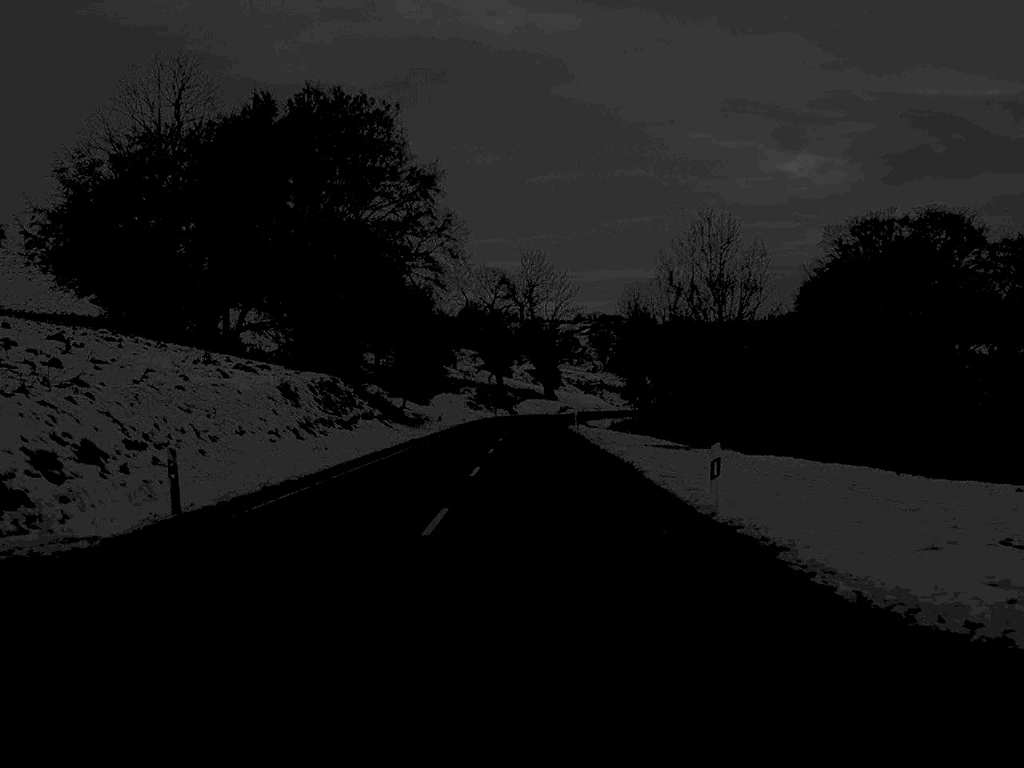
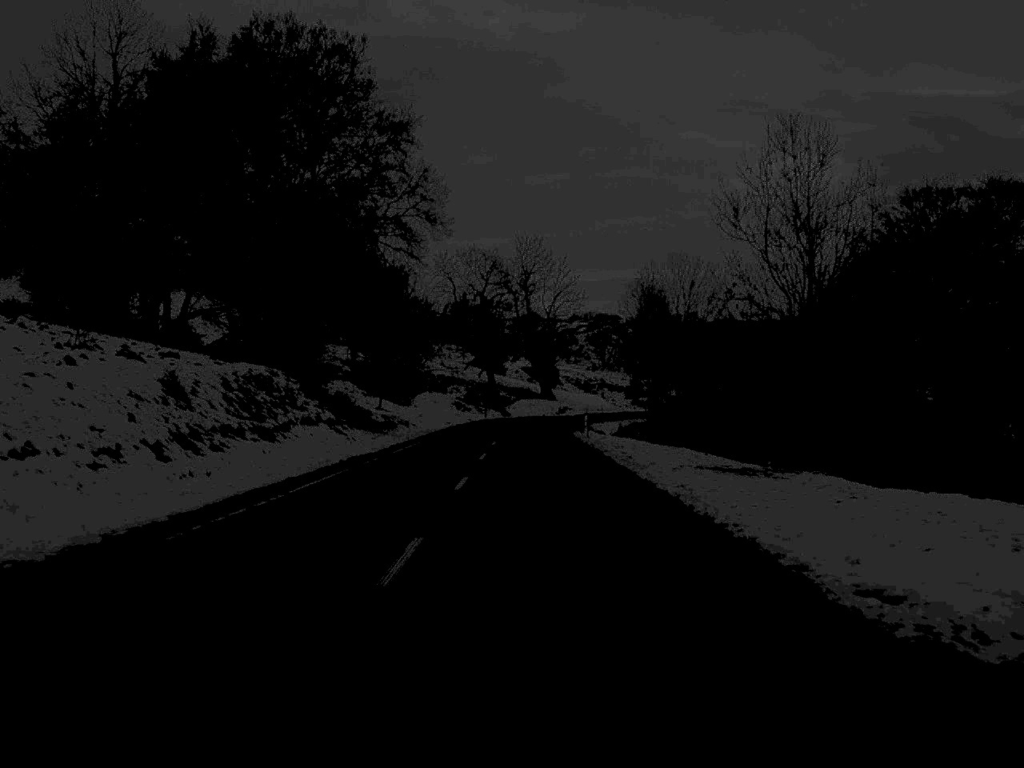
(0.0, +16.0) m; 0°
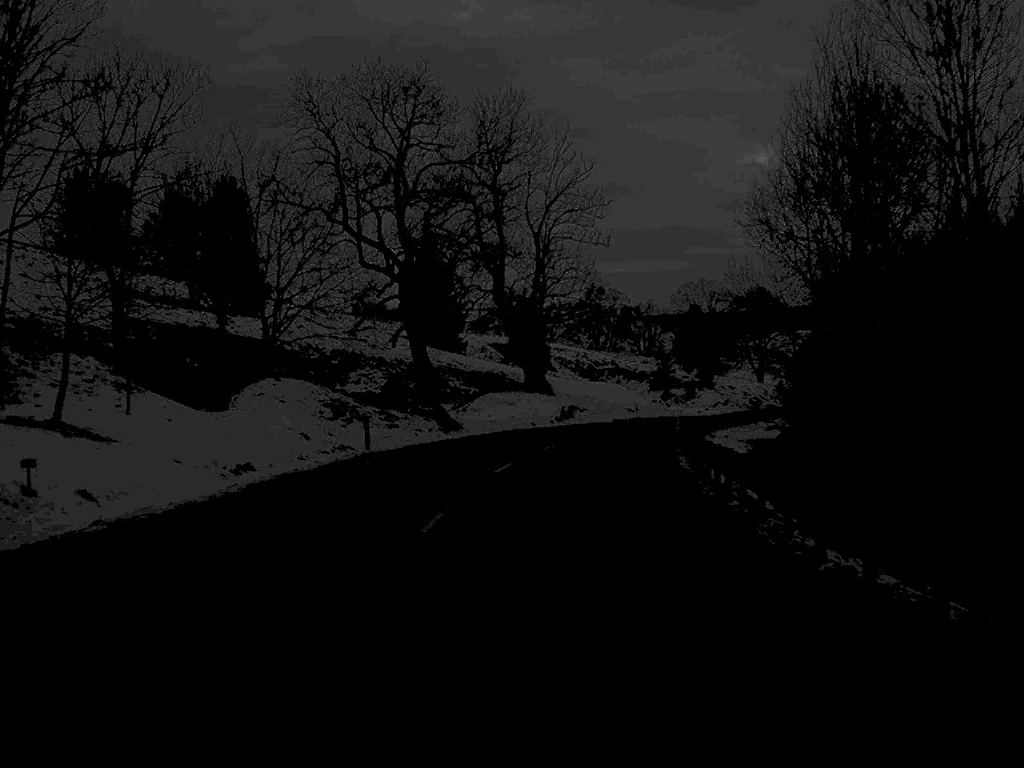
(+0.3, +67.7) m; +1°
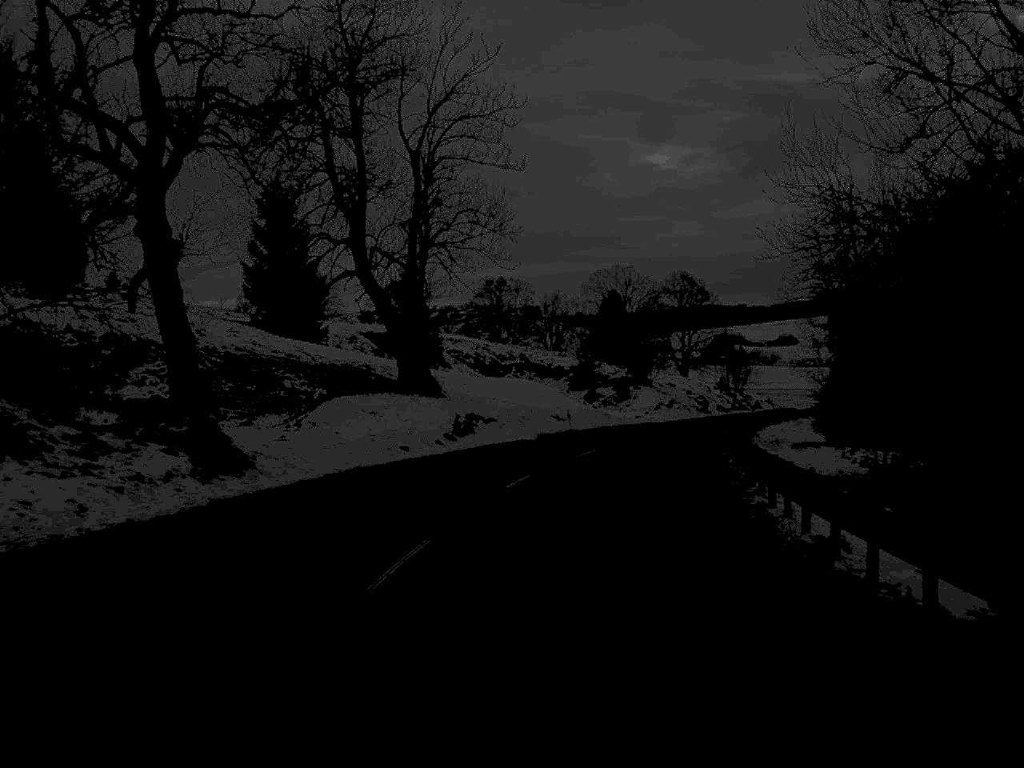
(+0.9, +27.5) m; +5°
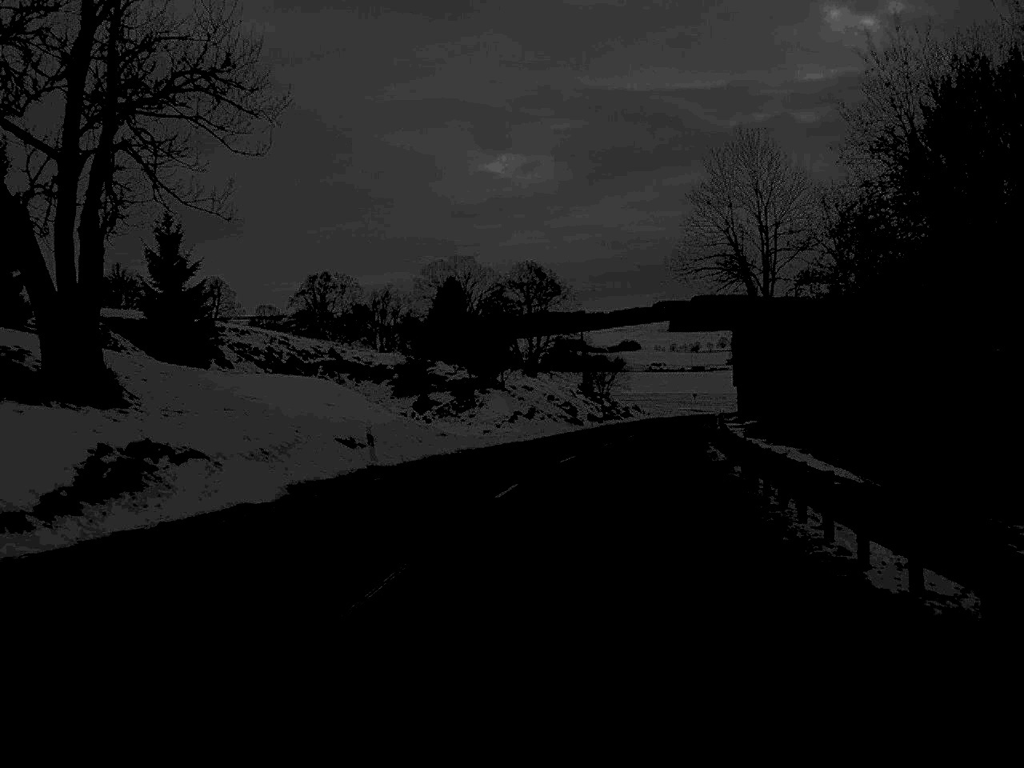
(+1.6, +25.5) m; +7°
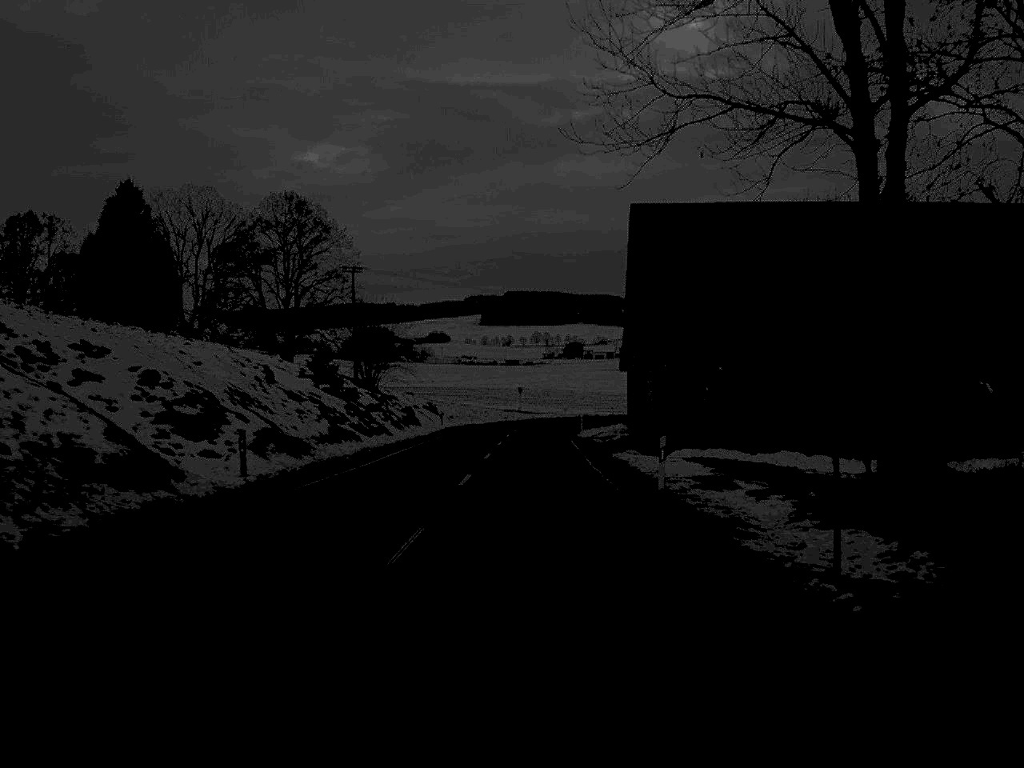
(+5.5, +55.1) m; +8°
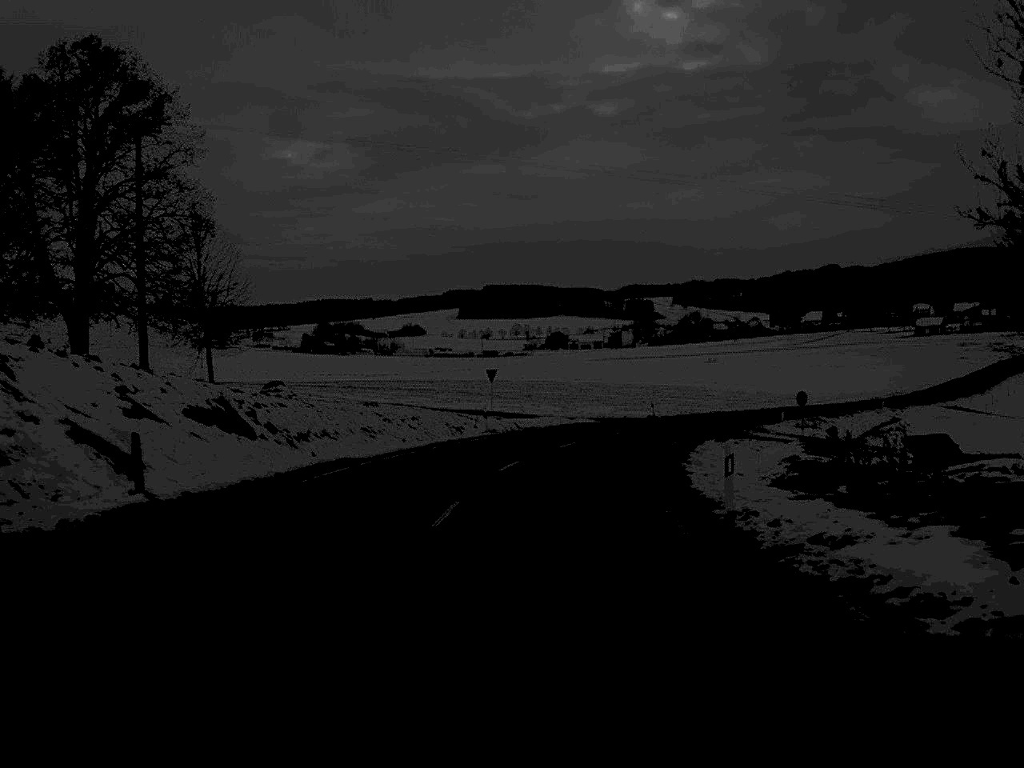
(+0.2, +55.8) m; +1°
